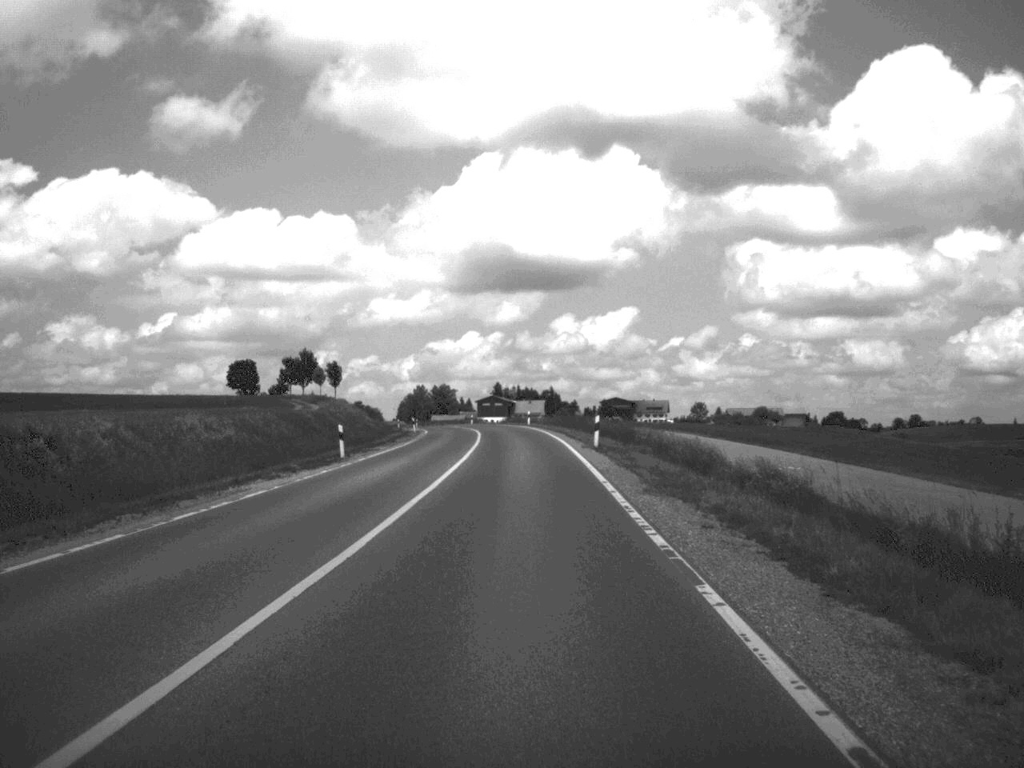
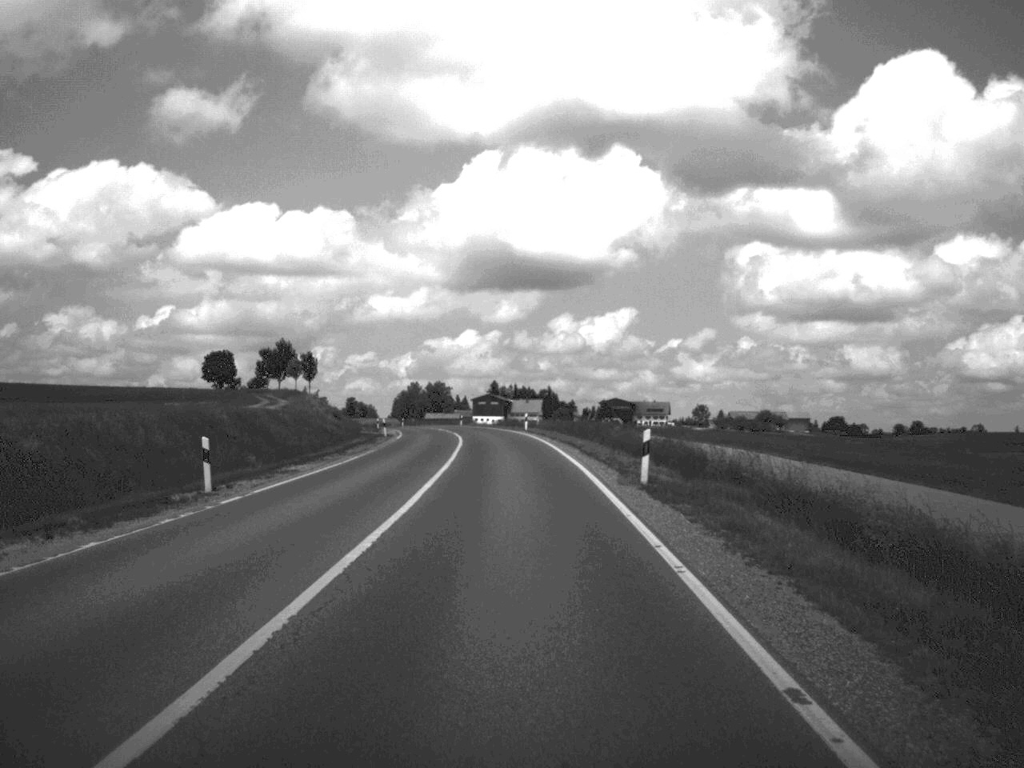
(0.0, +16.4) m; 0°
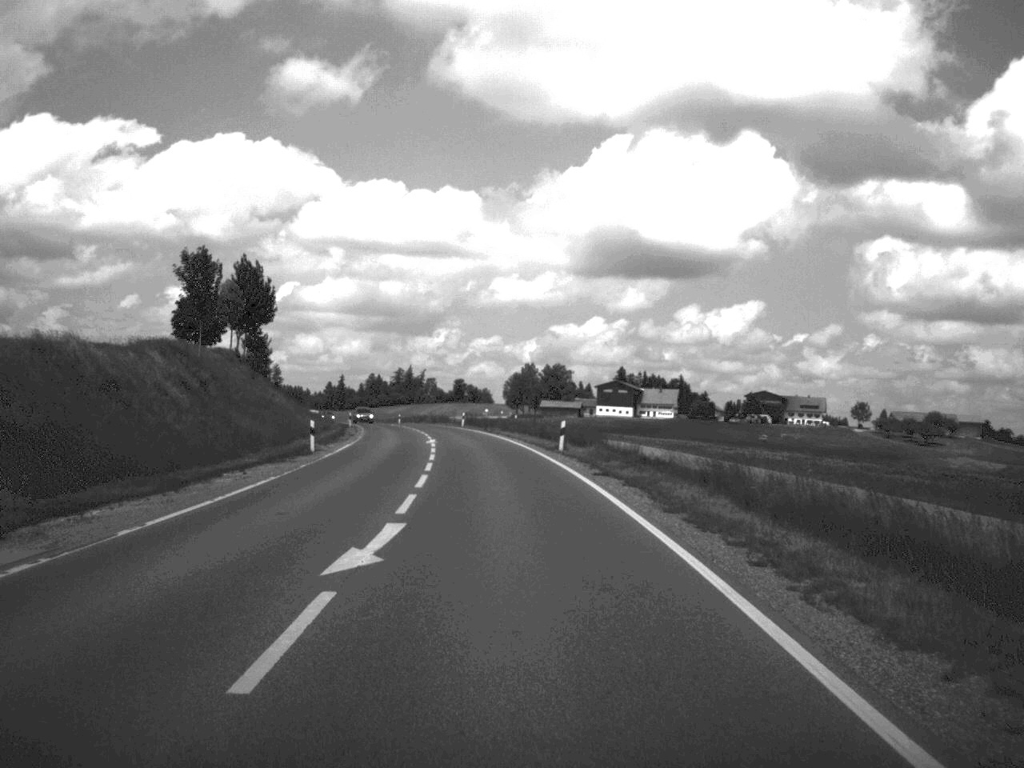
(-3.4, +80.2) m; -6°
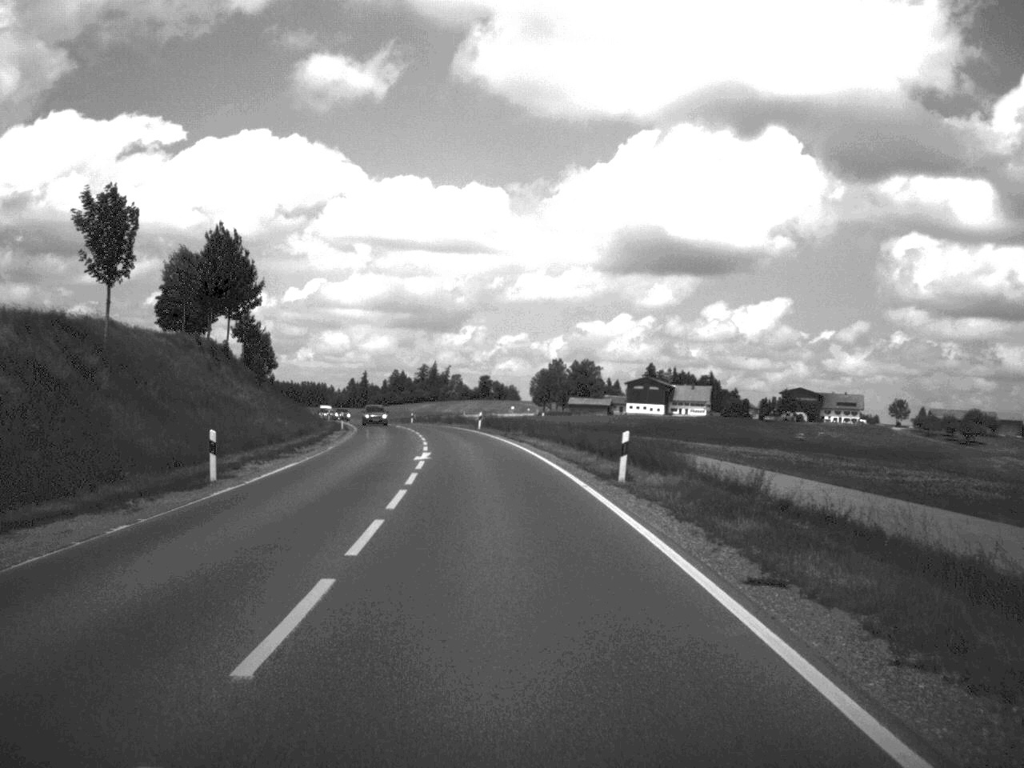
(-0.2, +15.9) m; -1°
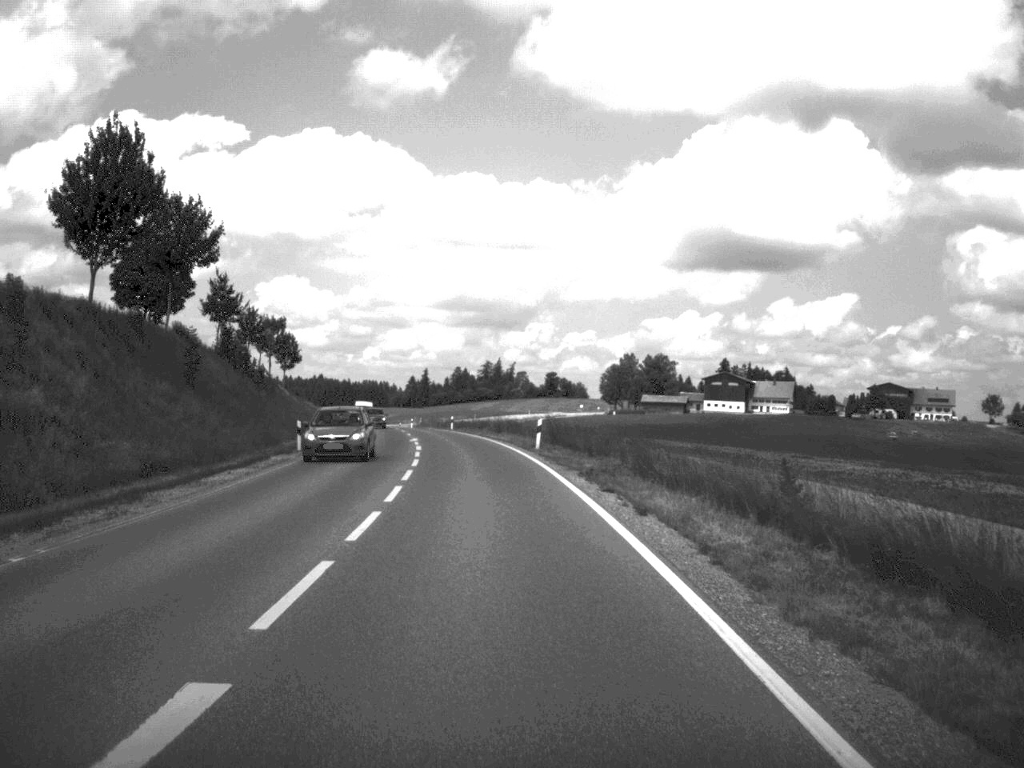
(-0.8, +31.1) m; -3°
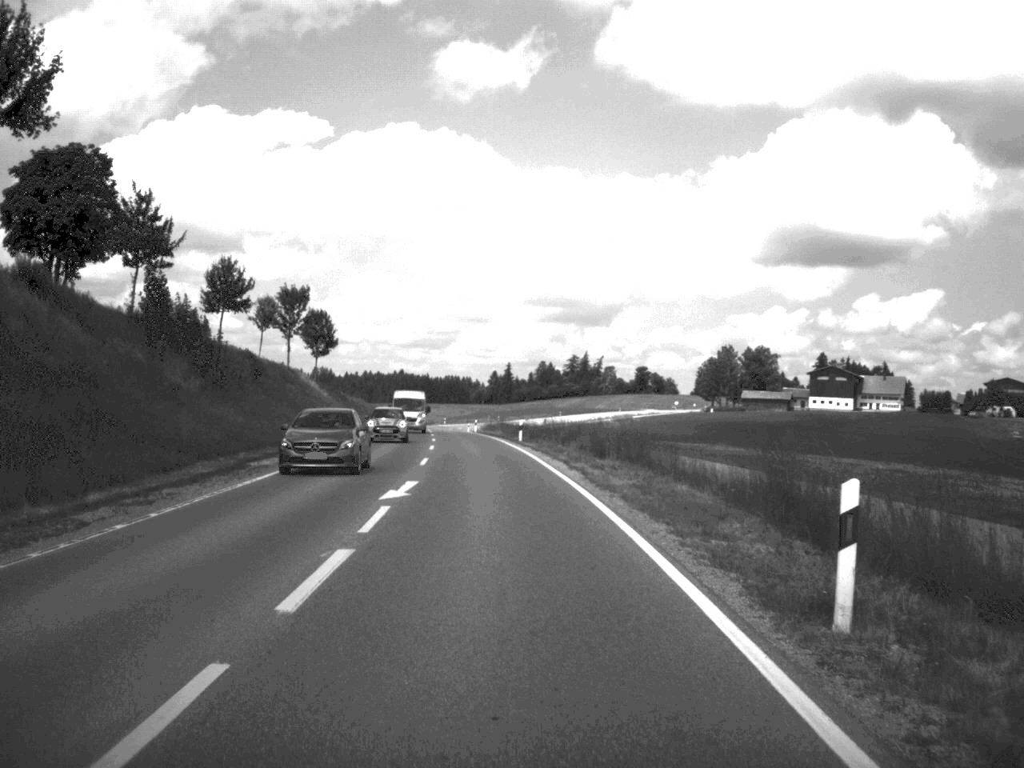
(-1.1, +33.3) m; -4°
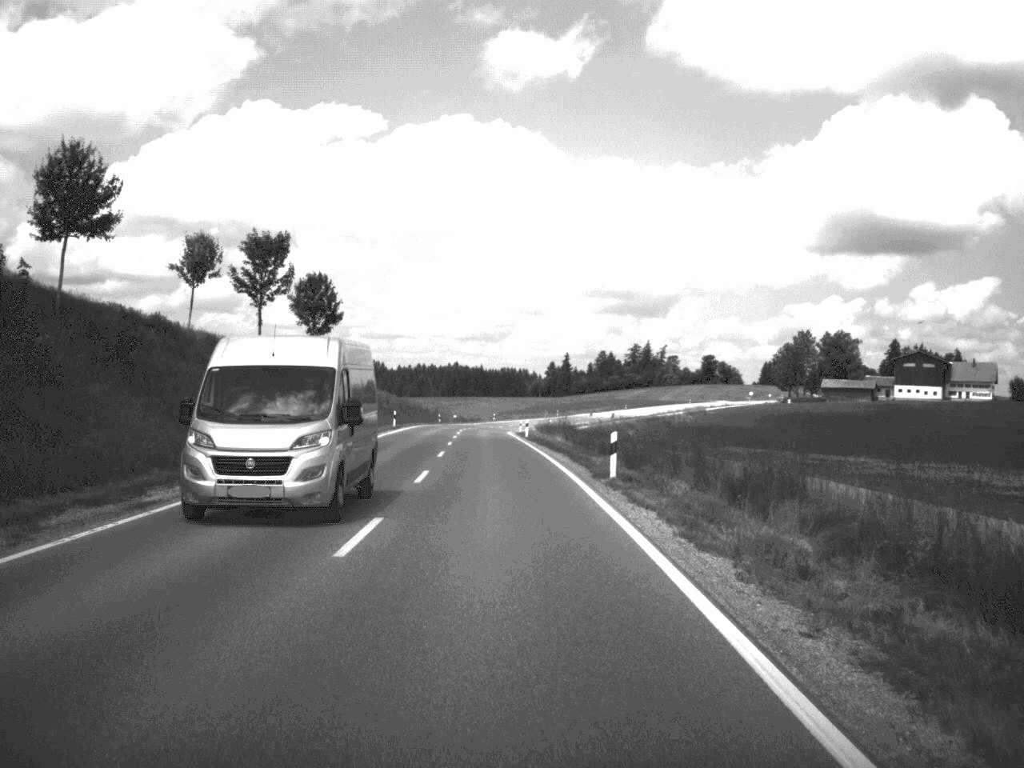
(-0.8, +31.3) m; -3°
